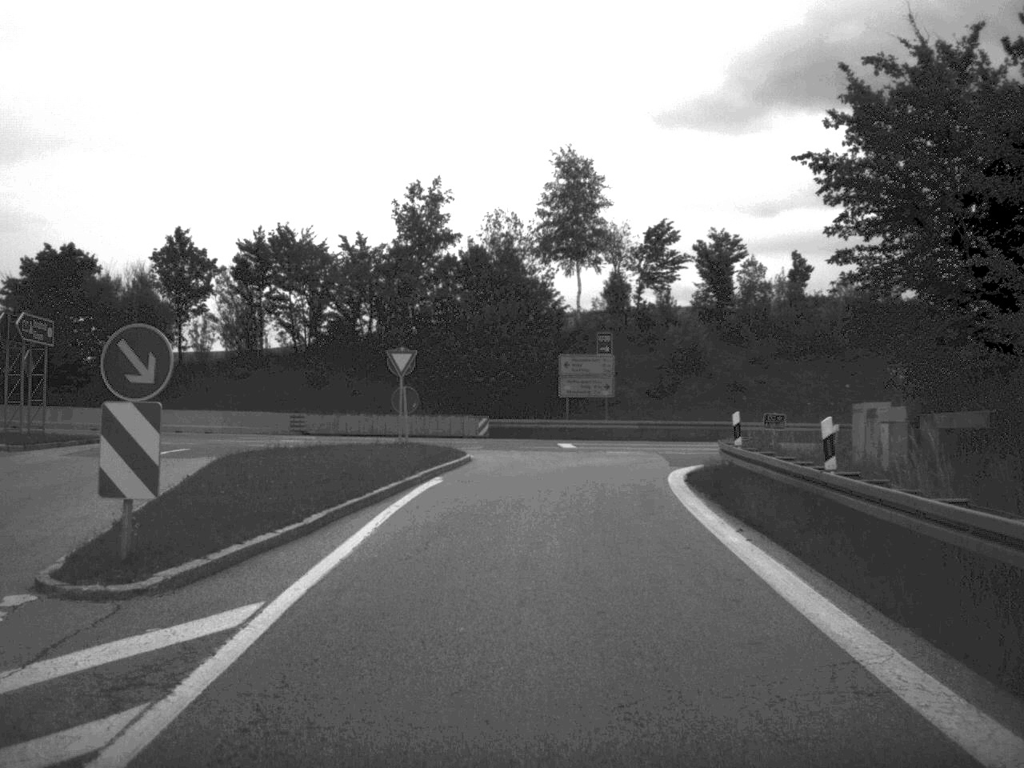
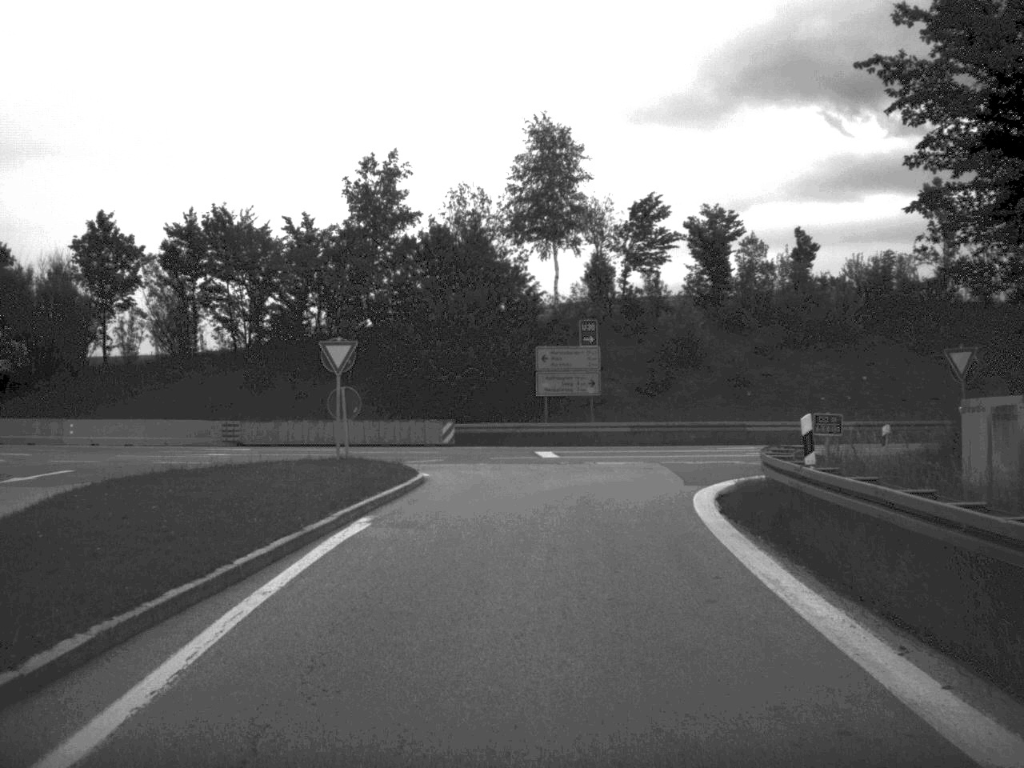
(+0.1, +7.3) m; +1°
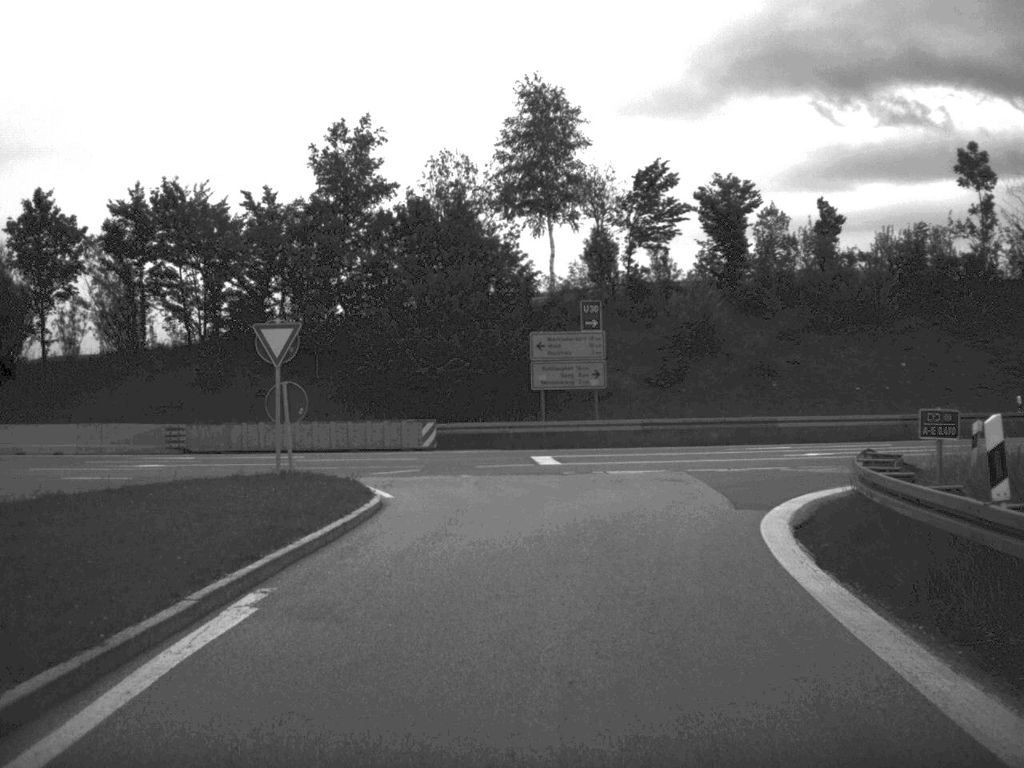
(0.0, +6.2) m; 0°
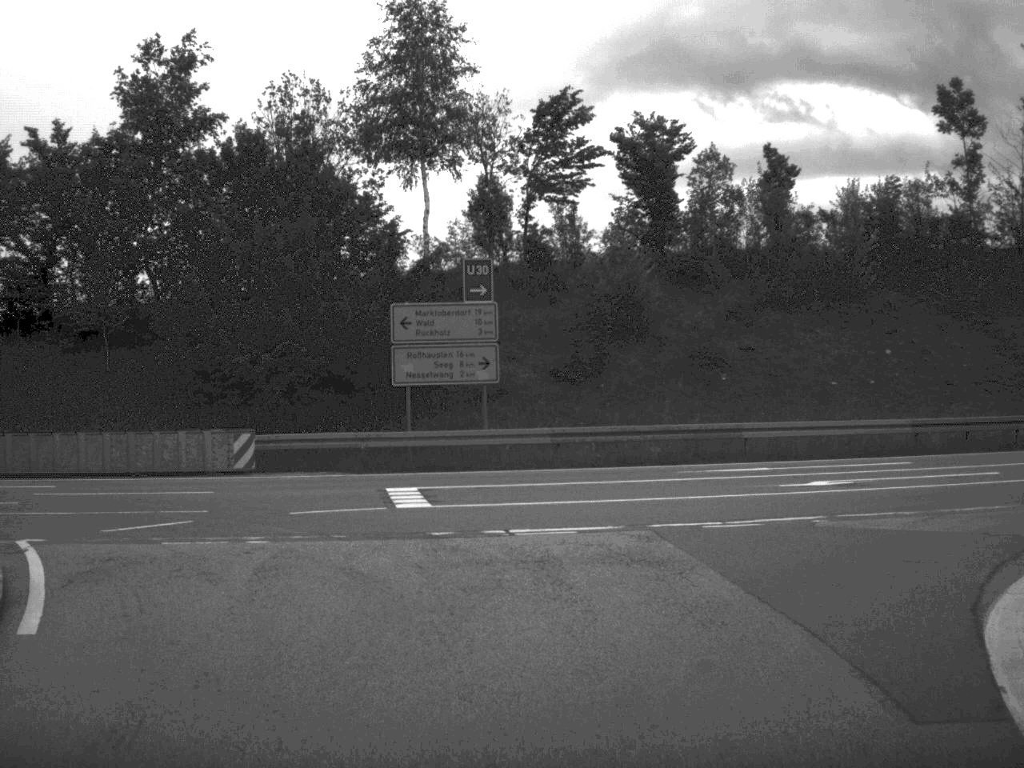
(+0.3, +11.1) m; +5°
